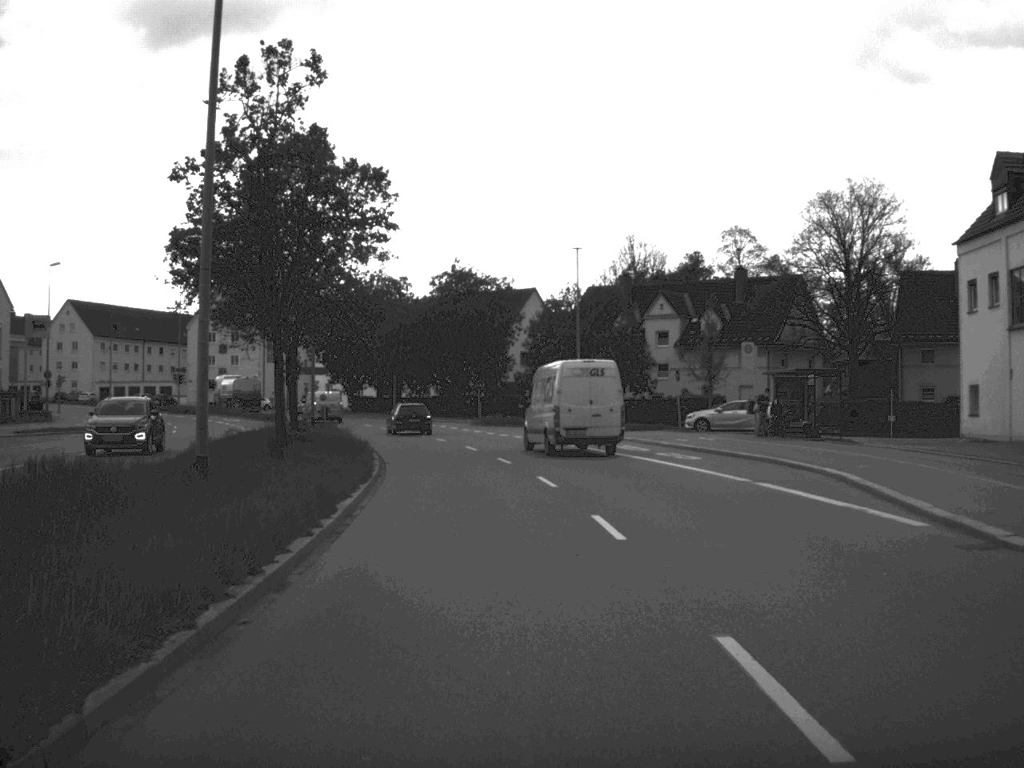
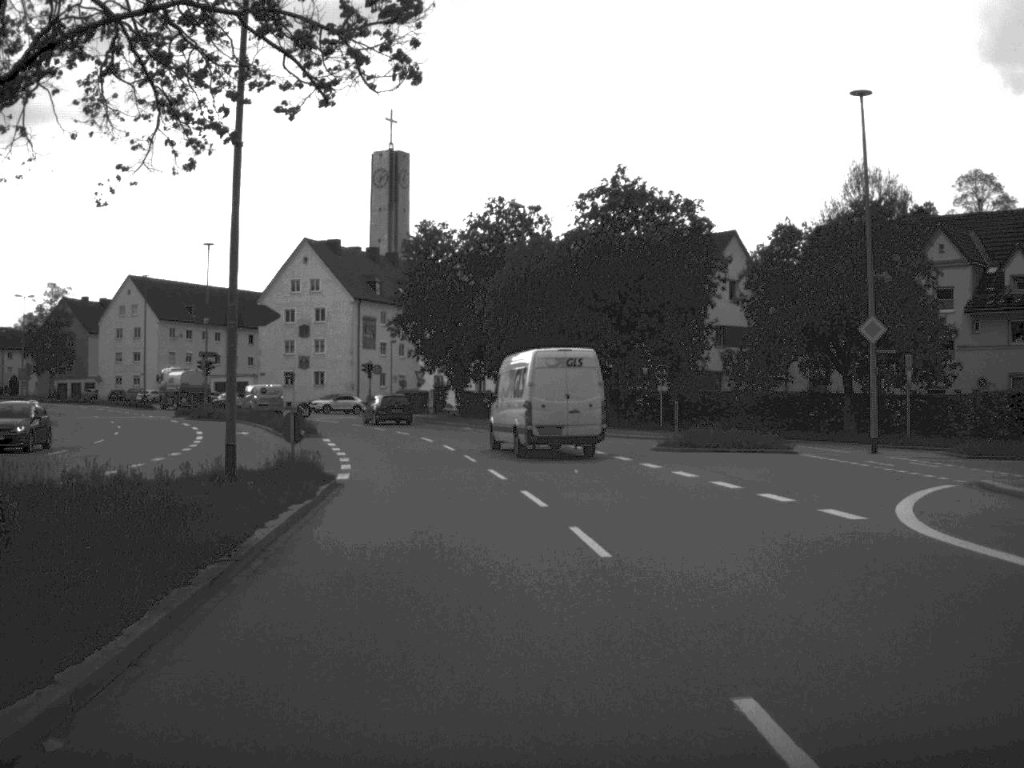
(-2.2, +37.0) m; -7°
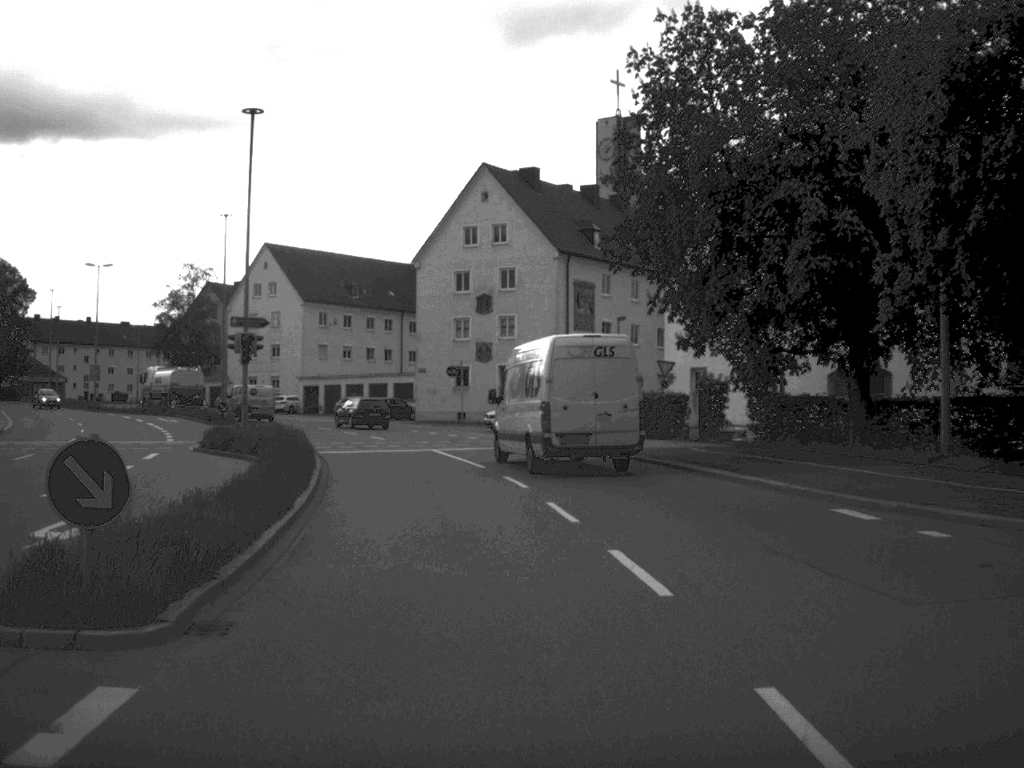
(-3.5, +37.6) m; -11°
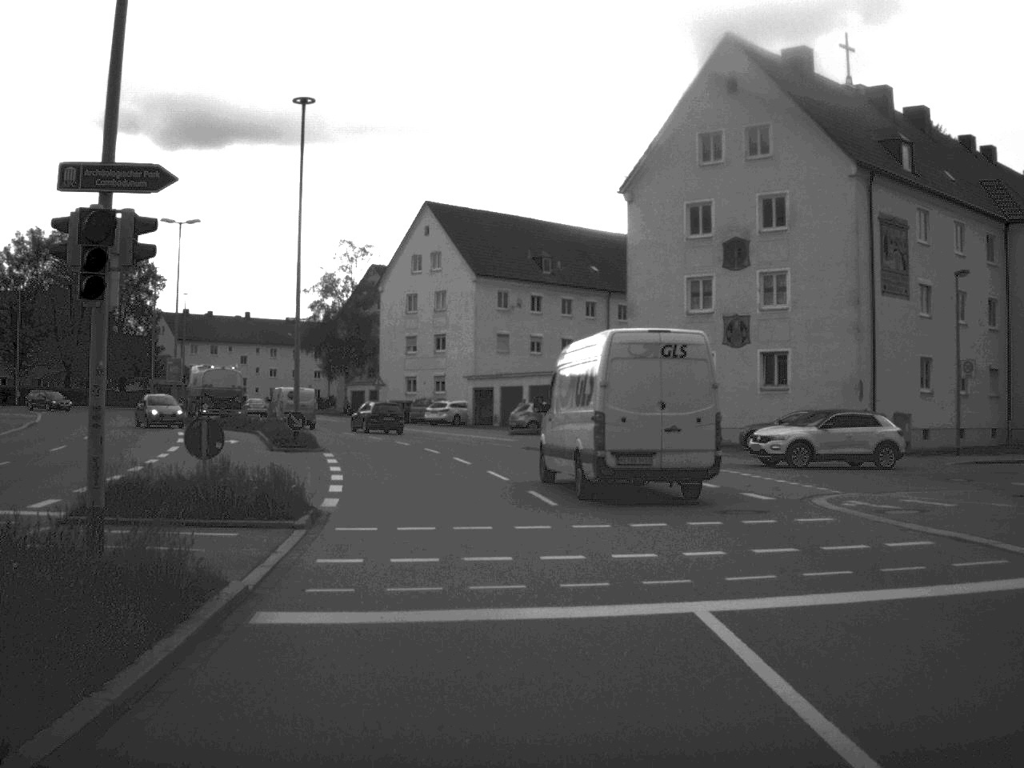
(-2.2, +26.4) m; -10°
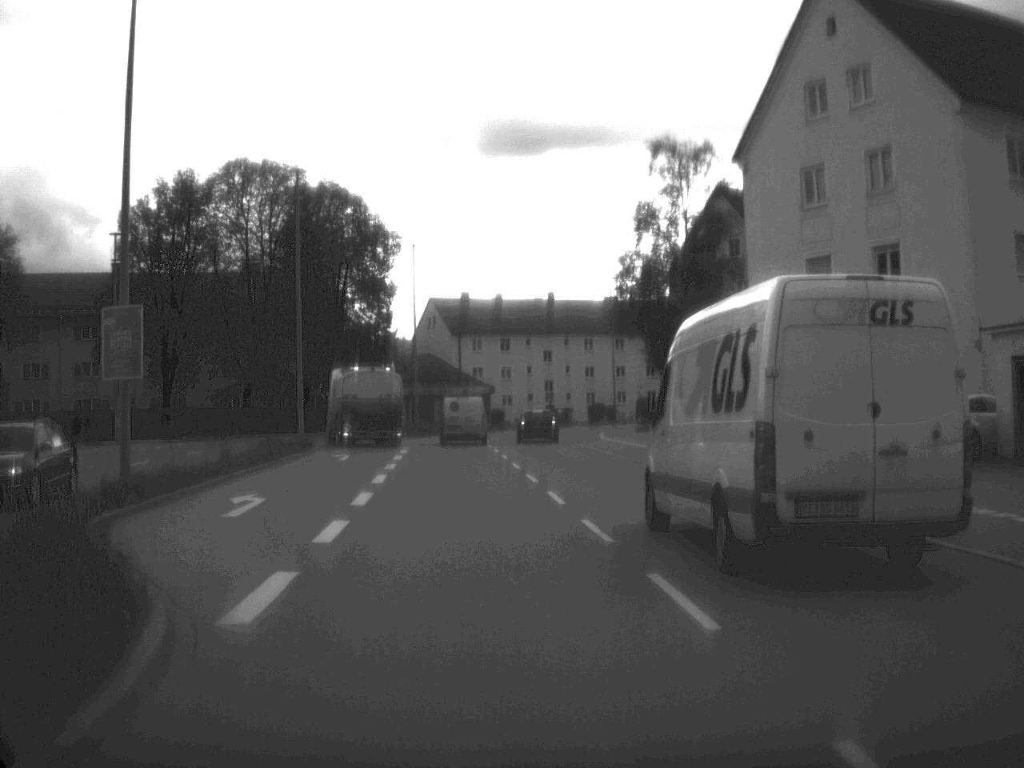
(-5.9, +45.0) m; -16°
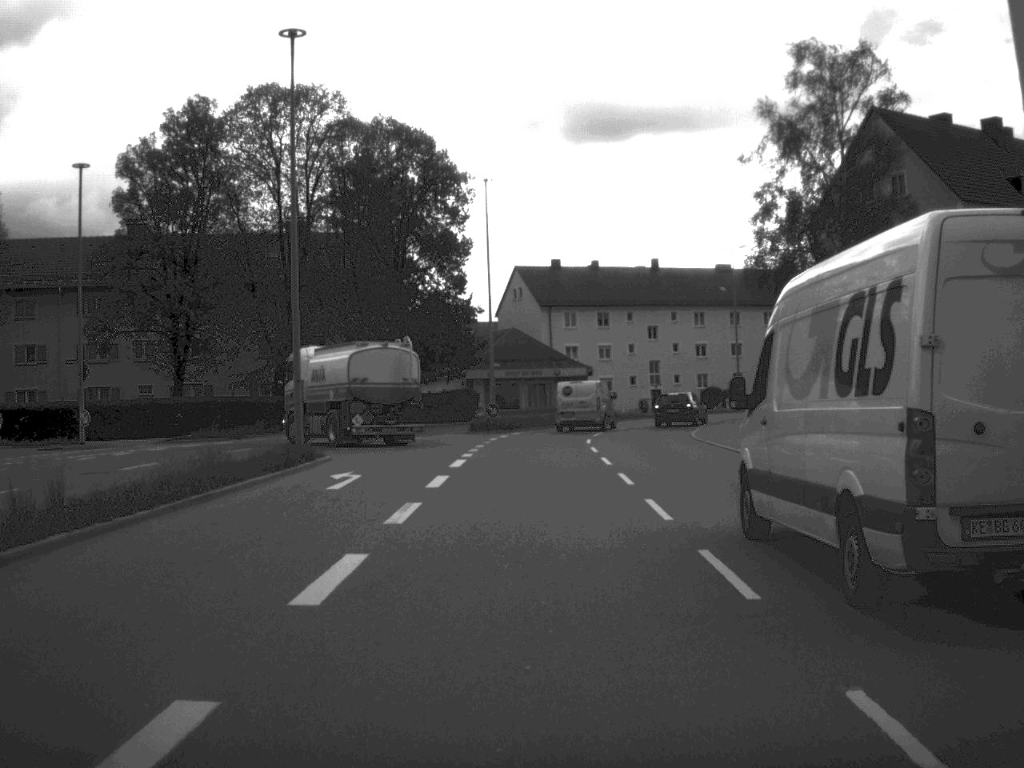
(-0.7, +17.0) m; -4°
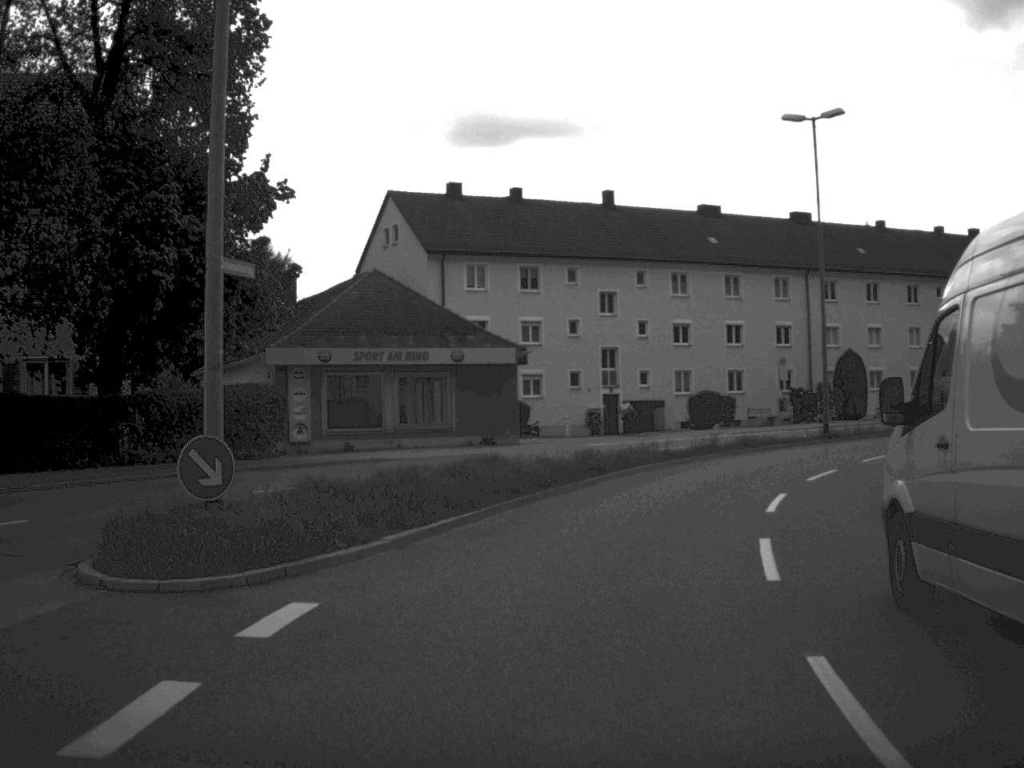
(+0.4, +40.6) m; +5°
